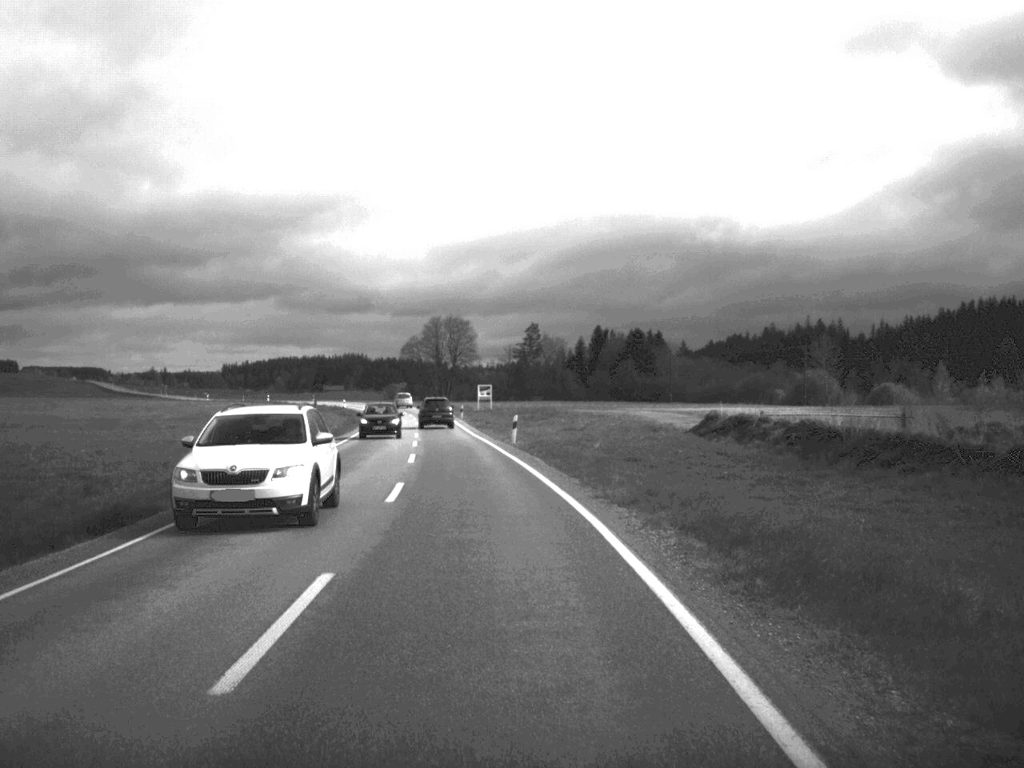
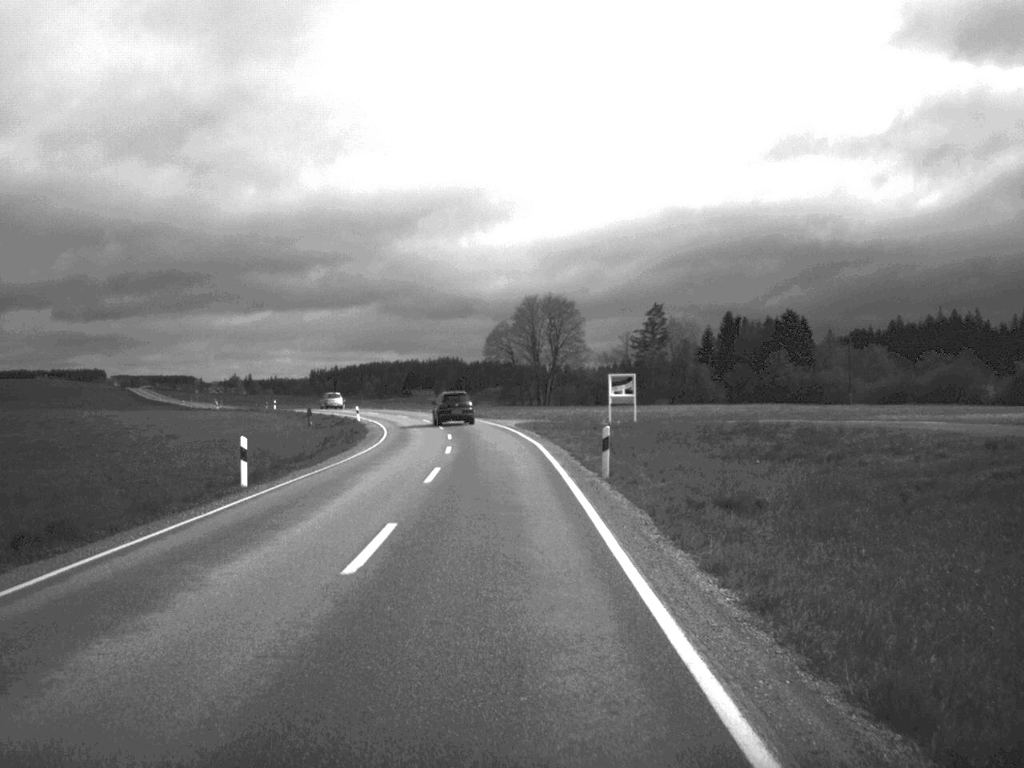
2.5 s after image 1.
(-3.9, +65.7) m; -4°
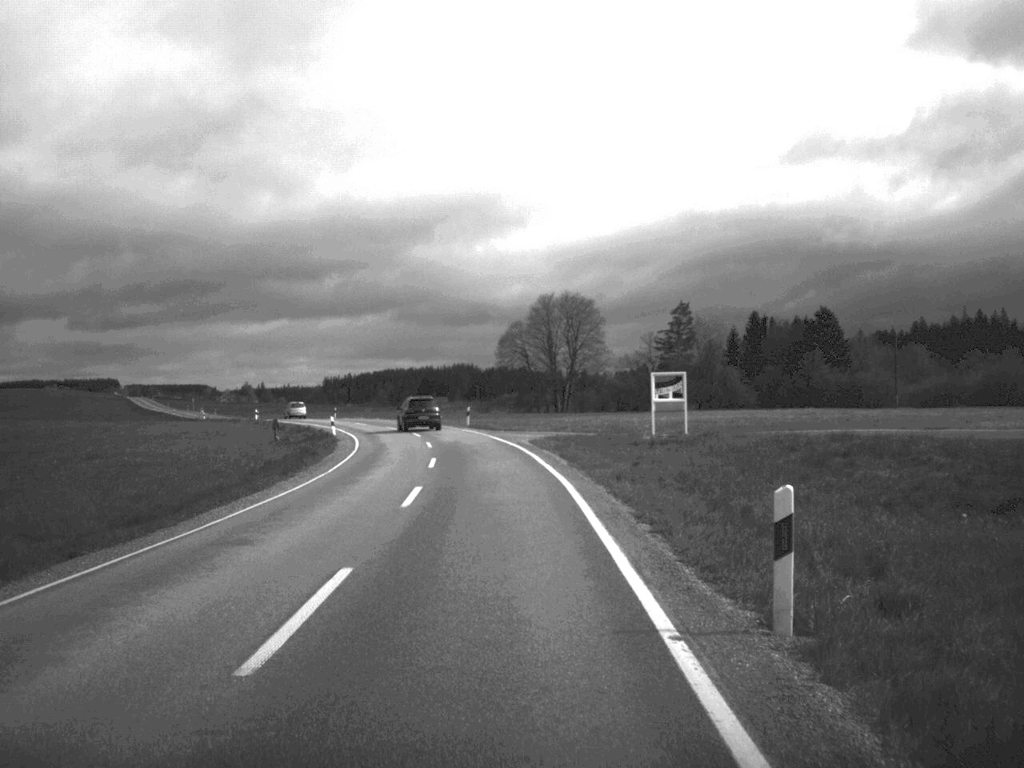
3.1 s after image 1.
(-0.1, +15.6) m; -1°
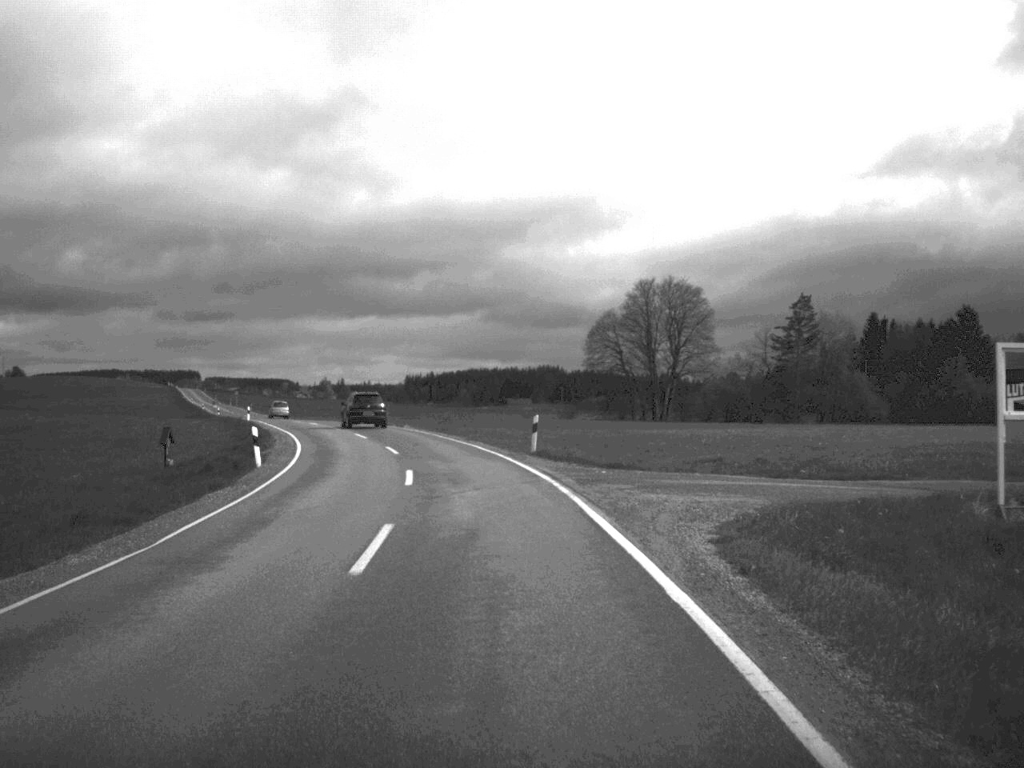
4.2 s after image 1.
(-1.0, +31.9) m; -4°
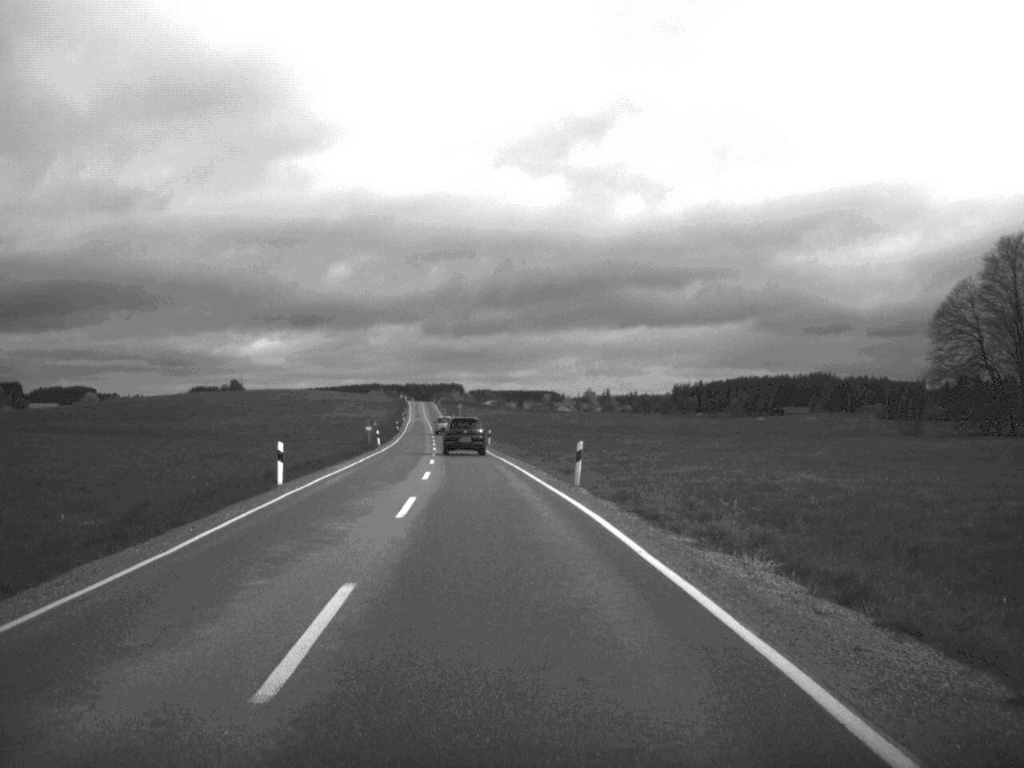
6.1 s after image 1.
(-5.5, +50.1) m; -12°
